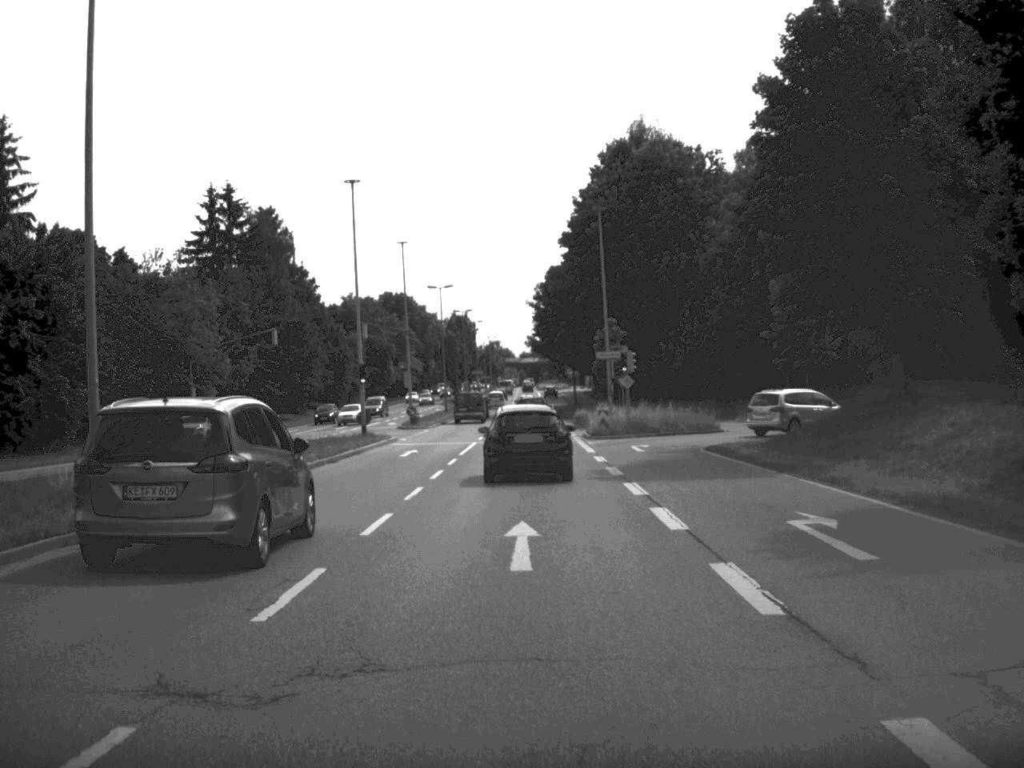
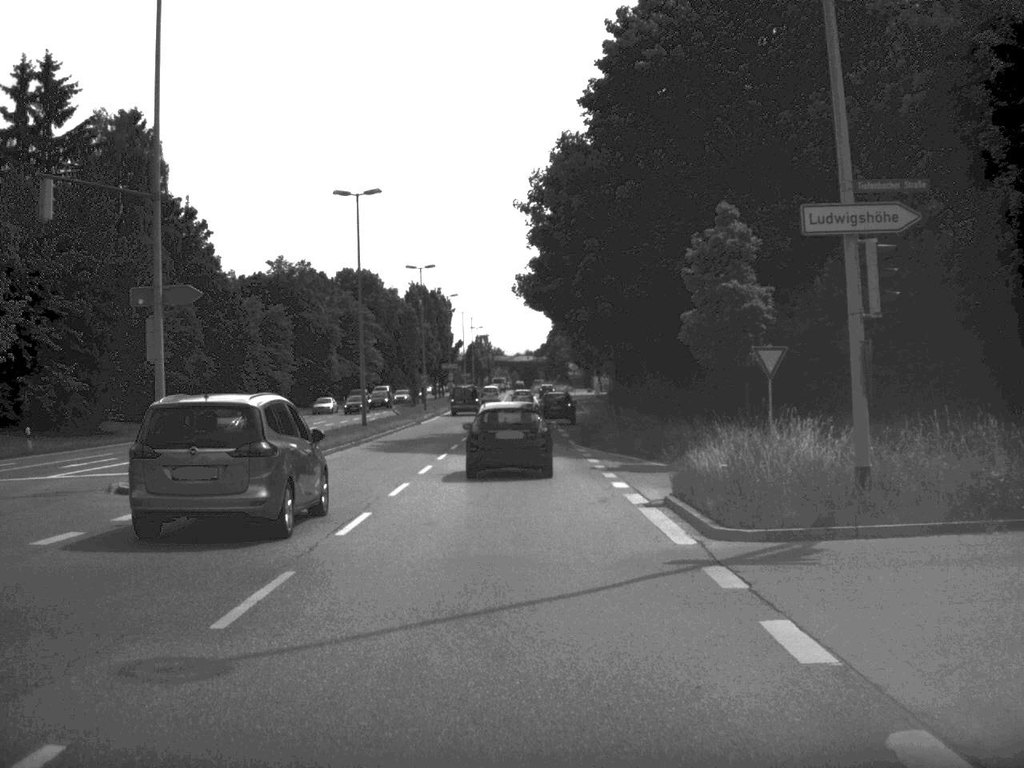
(+0.1, +47.5) m; 0°
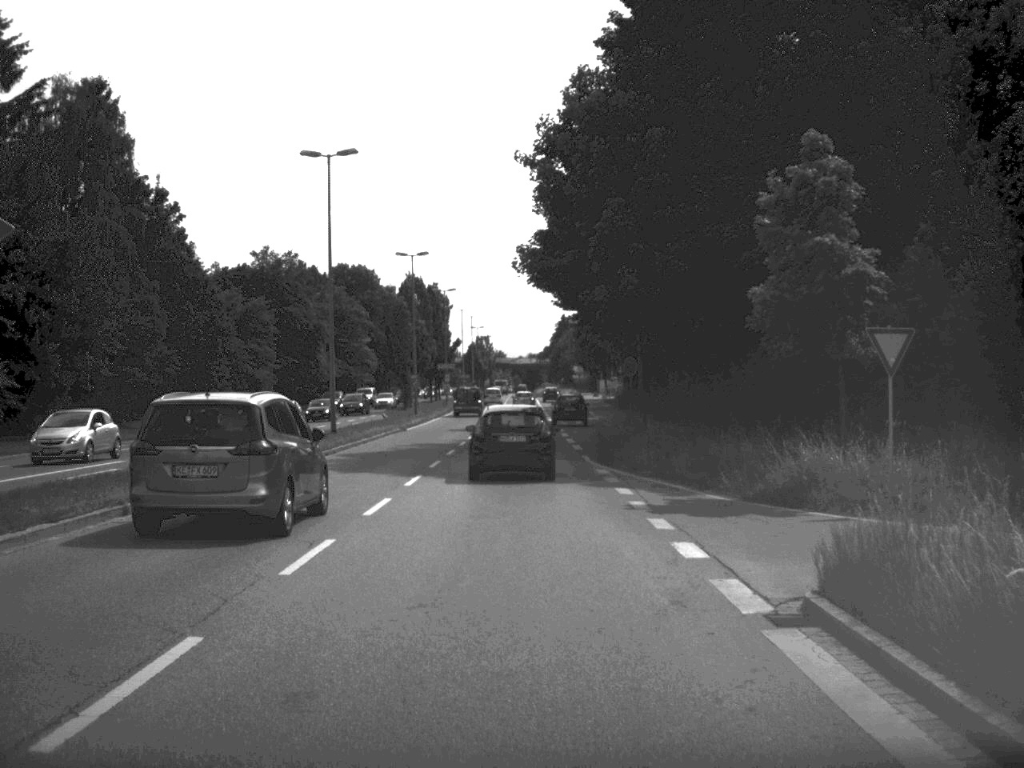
(0.0, +9.2) m; 0°
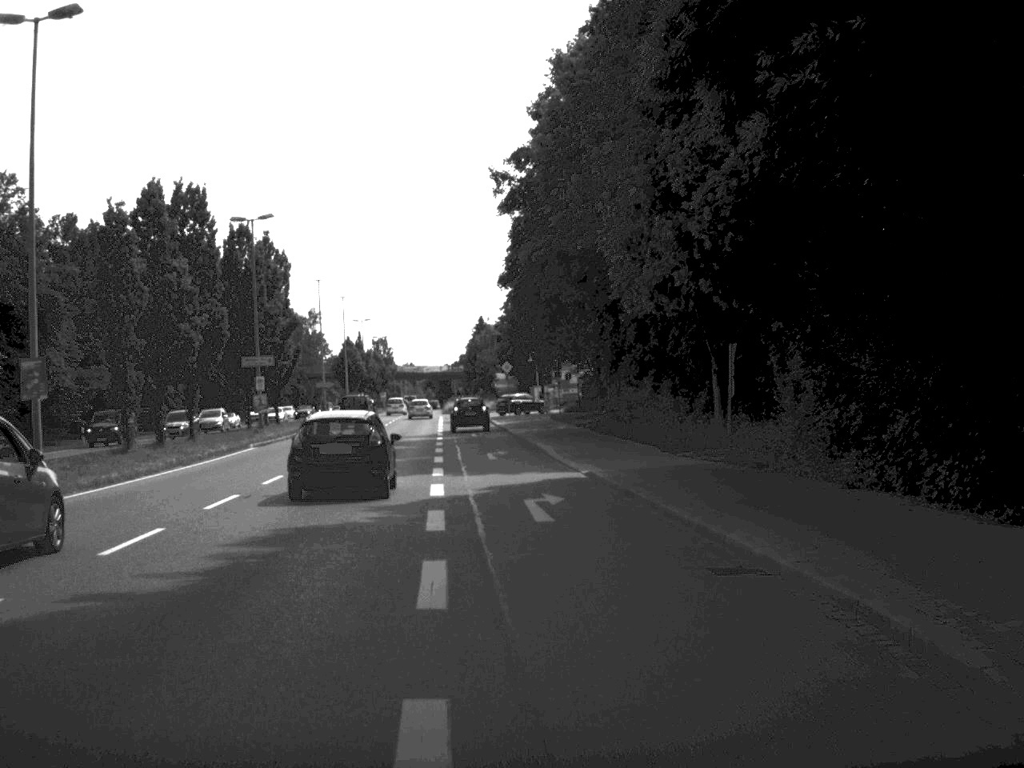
(+1.5, +52.7) m; +3°
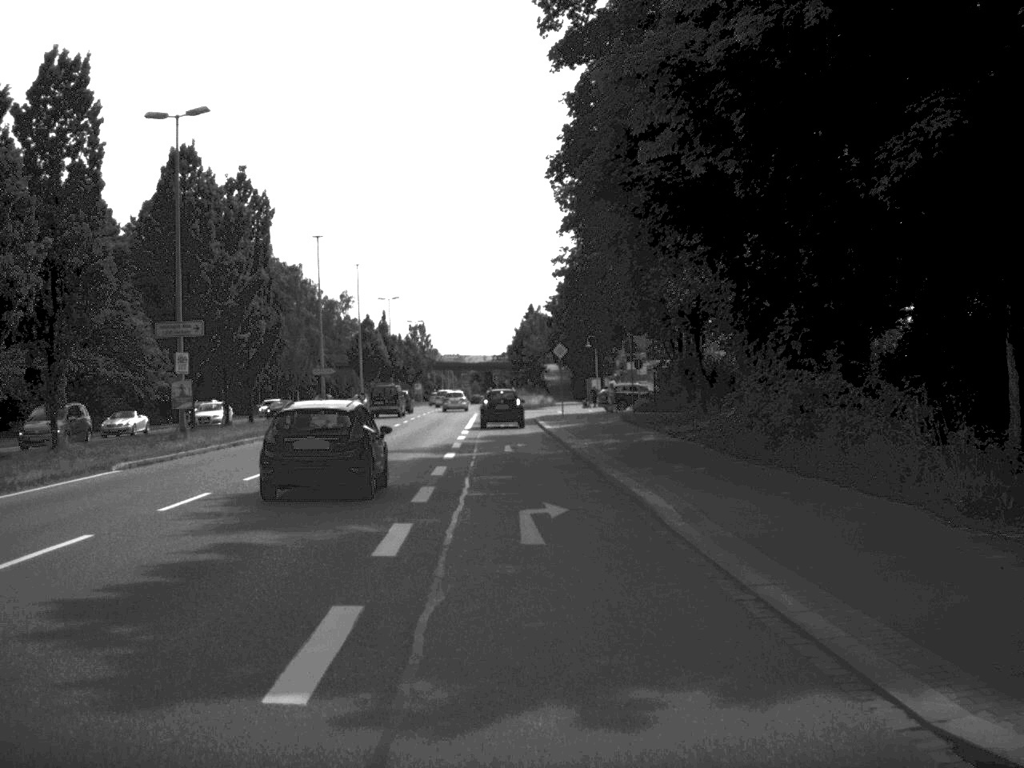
(-0.4, +20.8) m; -2°
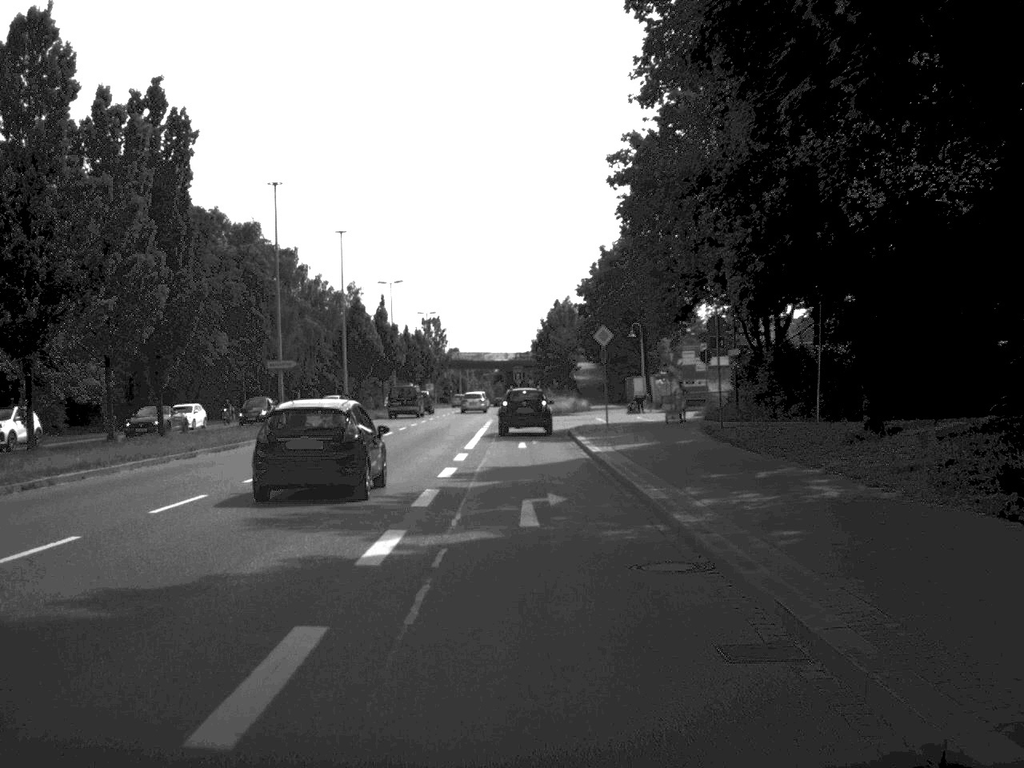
(-0.2, +18.5) m; -1°
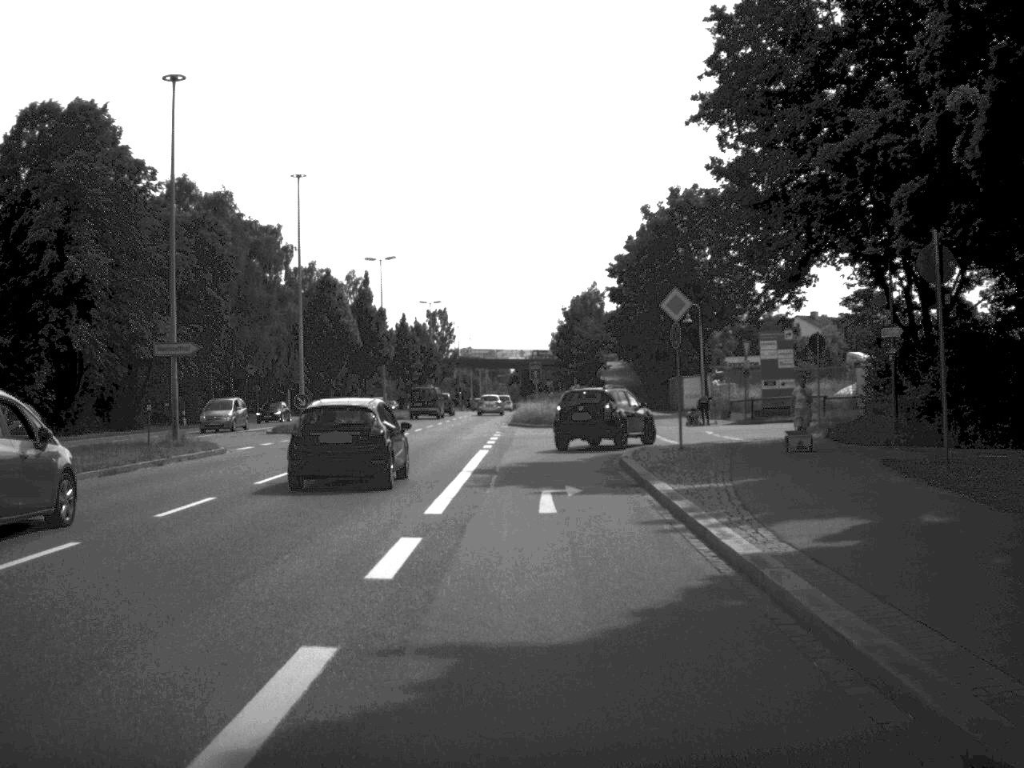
(-0.1, +18.3) m; -1°
